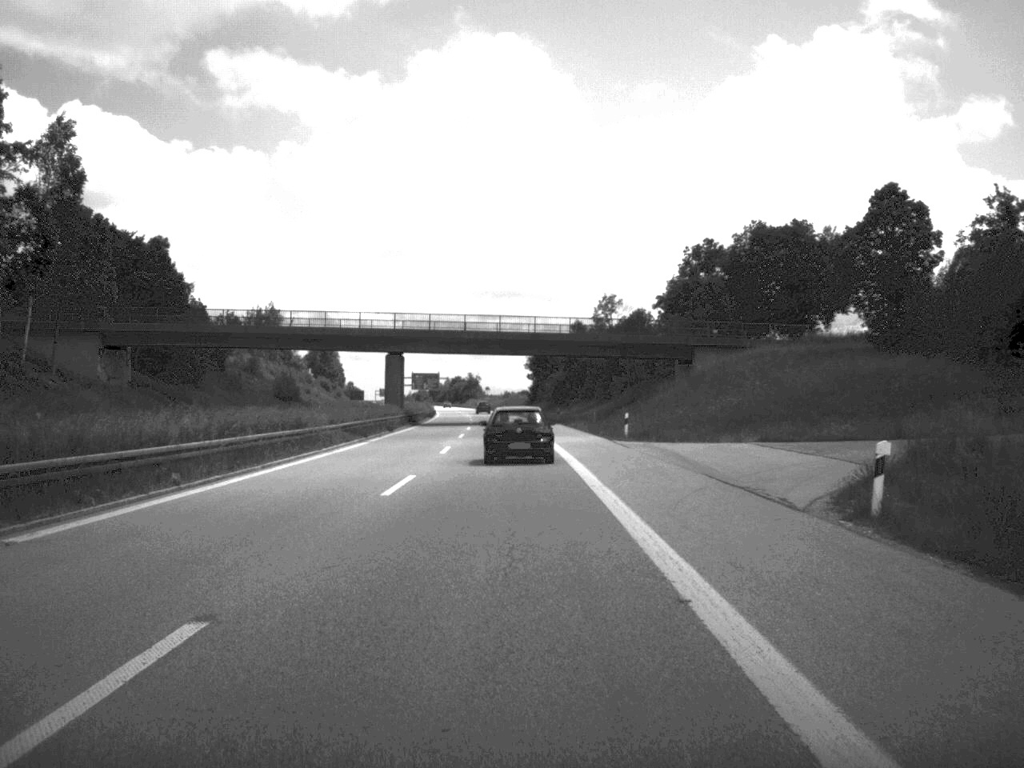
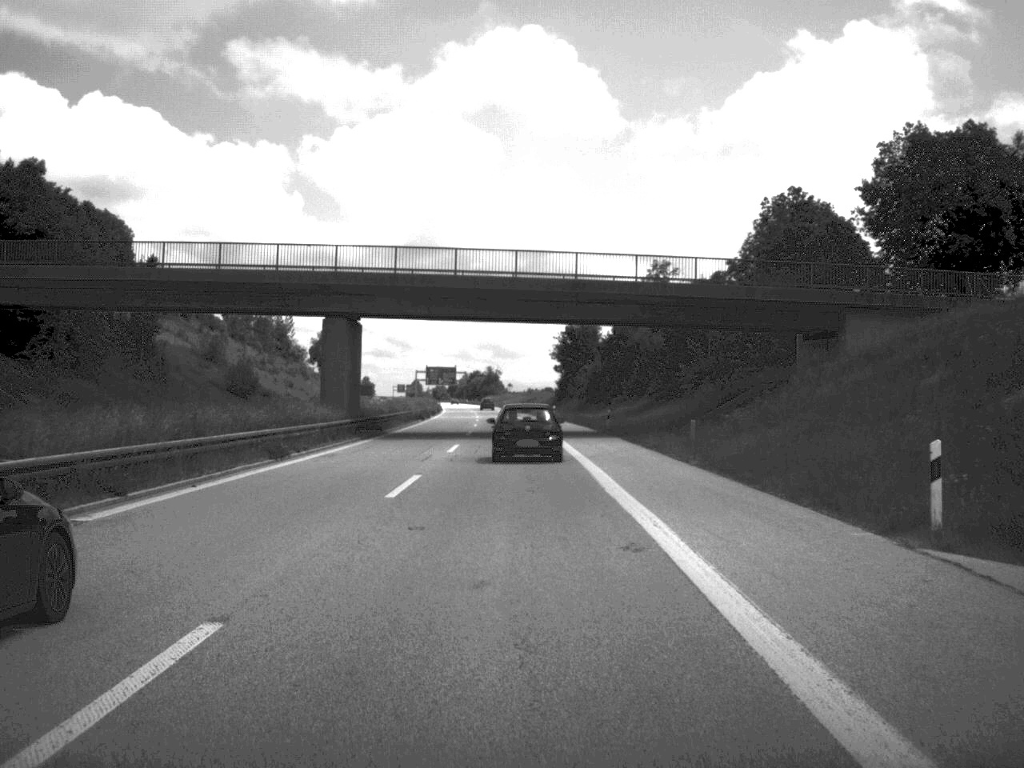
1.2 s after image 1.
(-0.4, +36.3) m; -1°
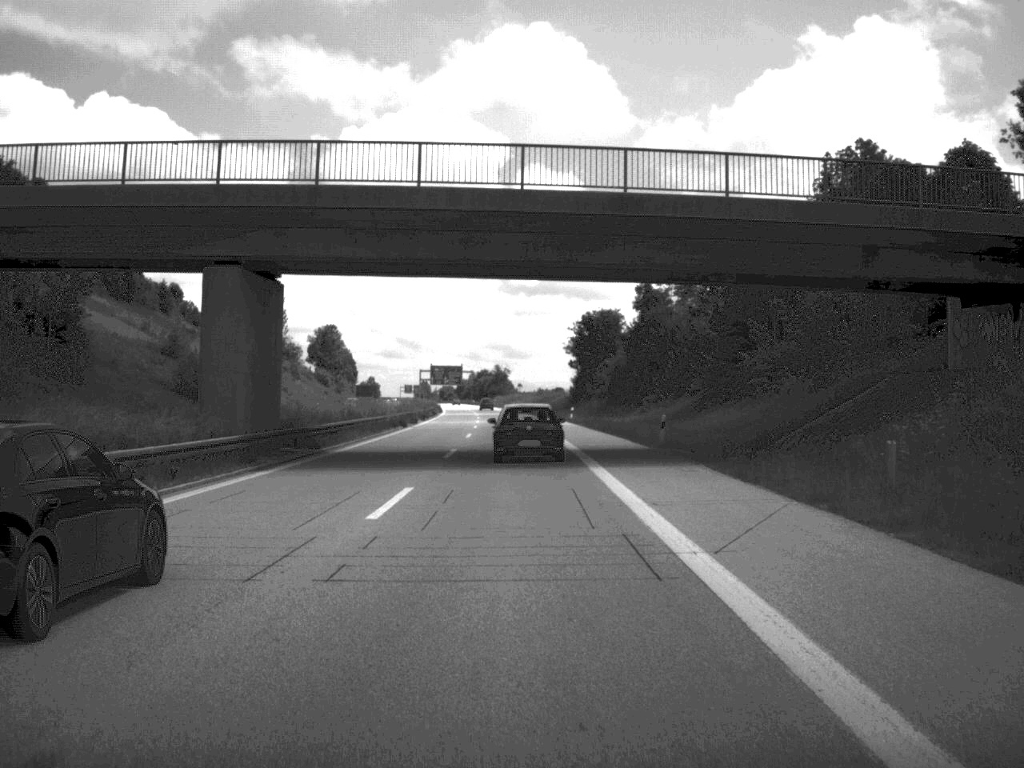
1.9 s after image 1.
(-0.1, +21.1) m; 0°
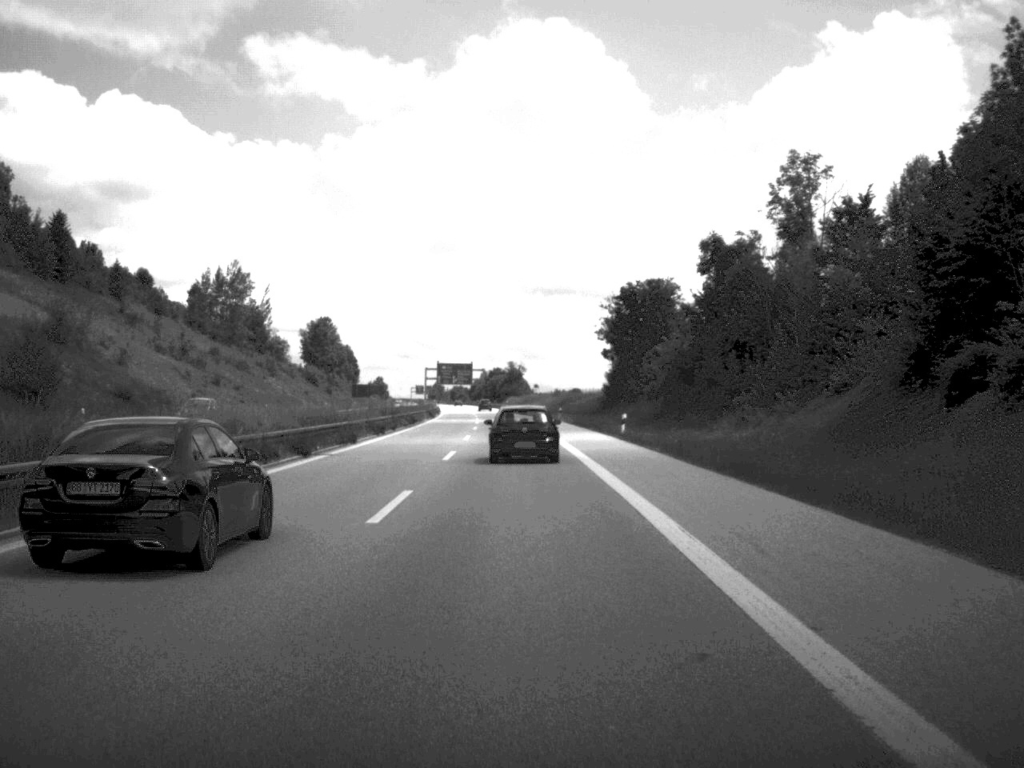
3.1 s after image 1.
(-0.2, +36.2) m; -1°
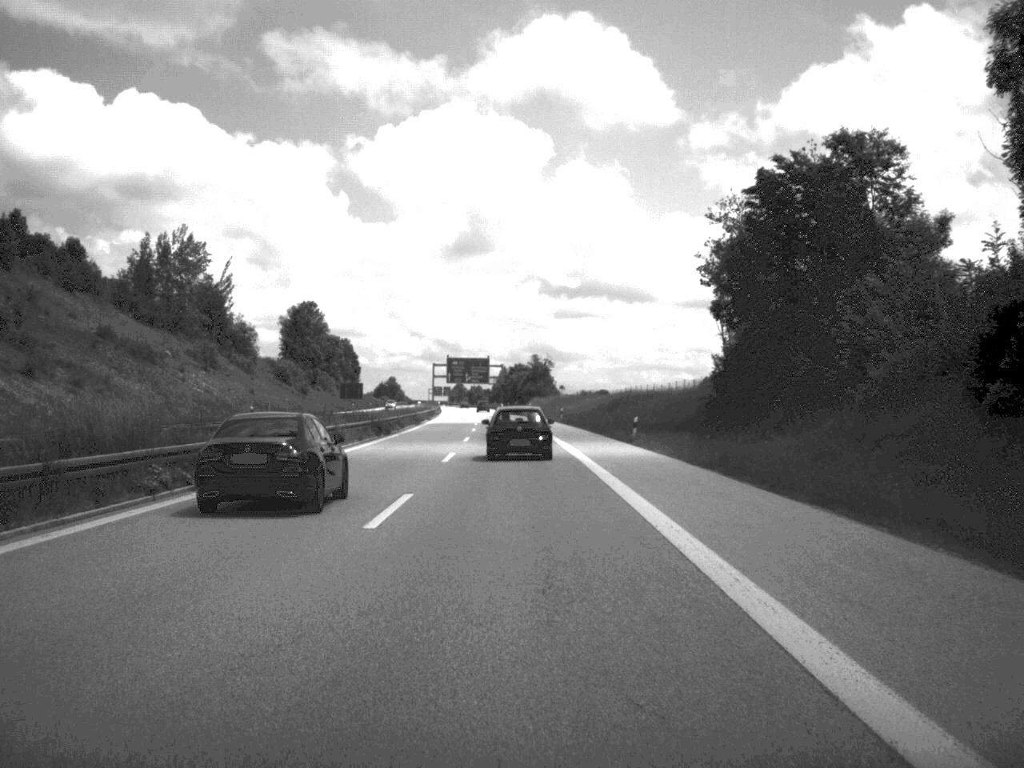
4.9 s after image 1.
(-0.6, +53.7) m; -1°
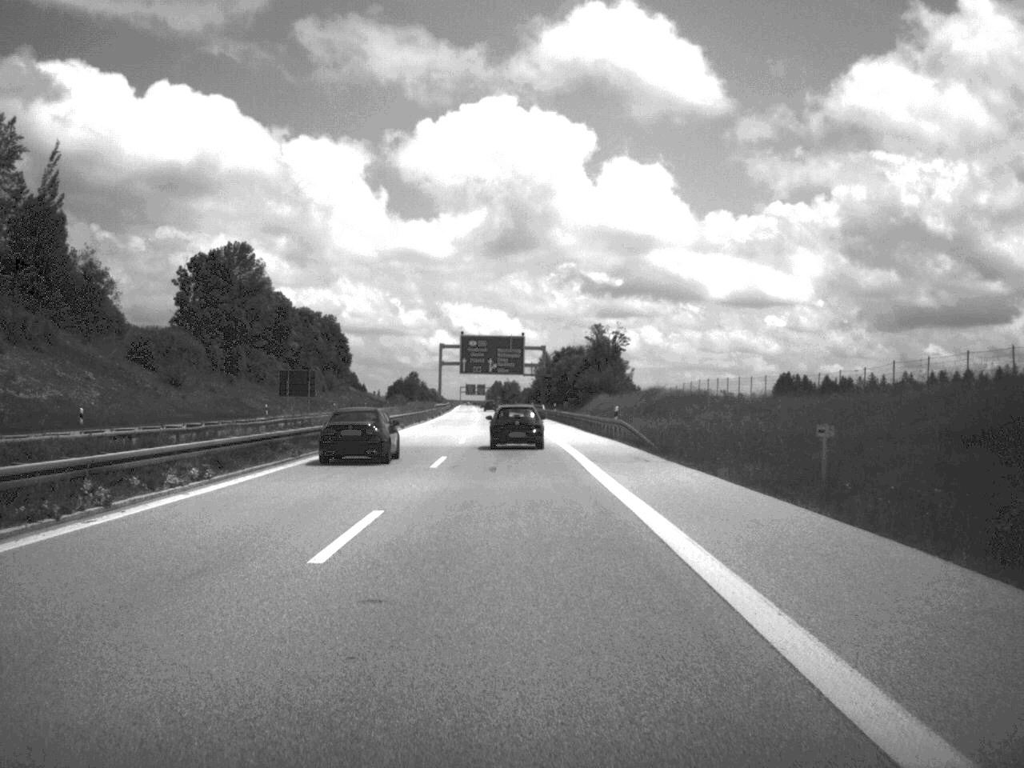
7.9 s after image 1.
(-1.7, +92.1) m; -2°
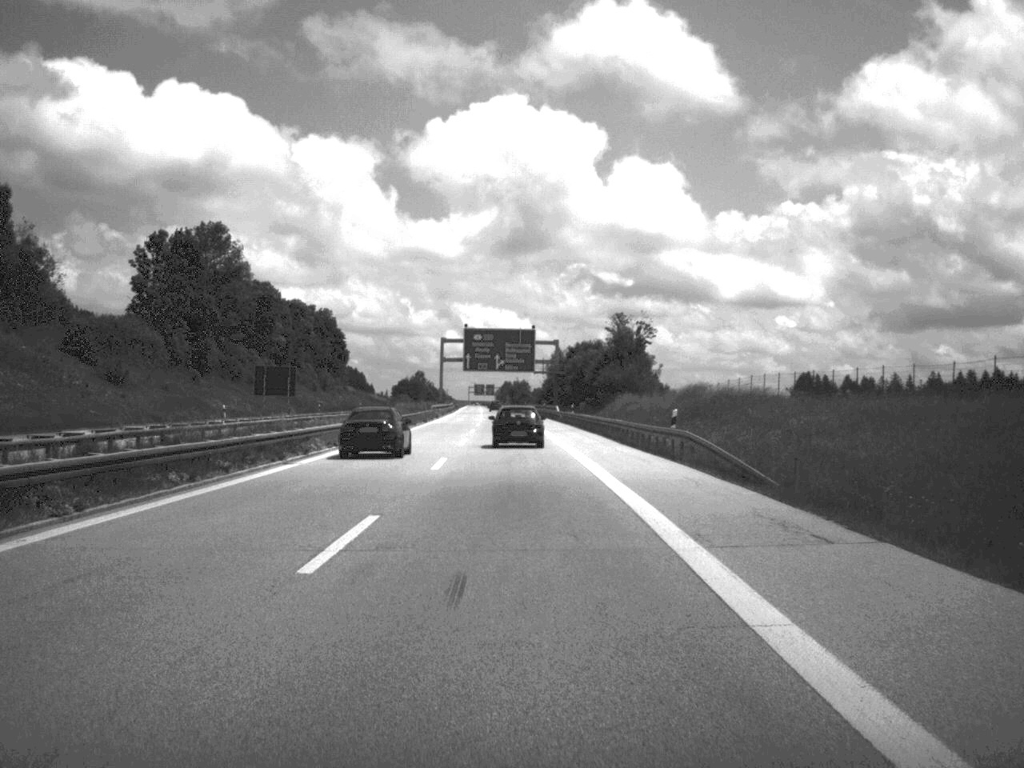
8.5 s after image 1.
(-0.1, +18.5) m; -1°
